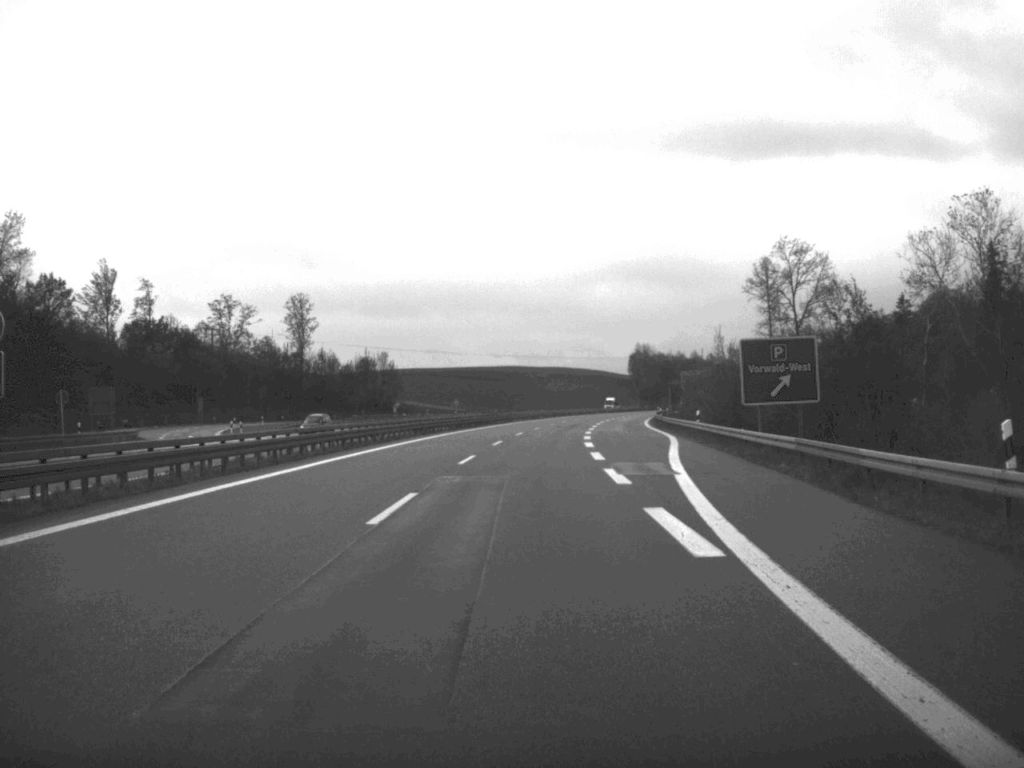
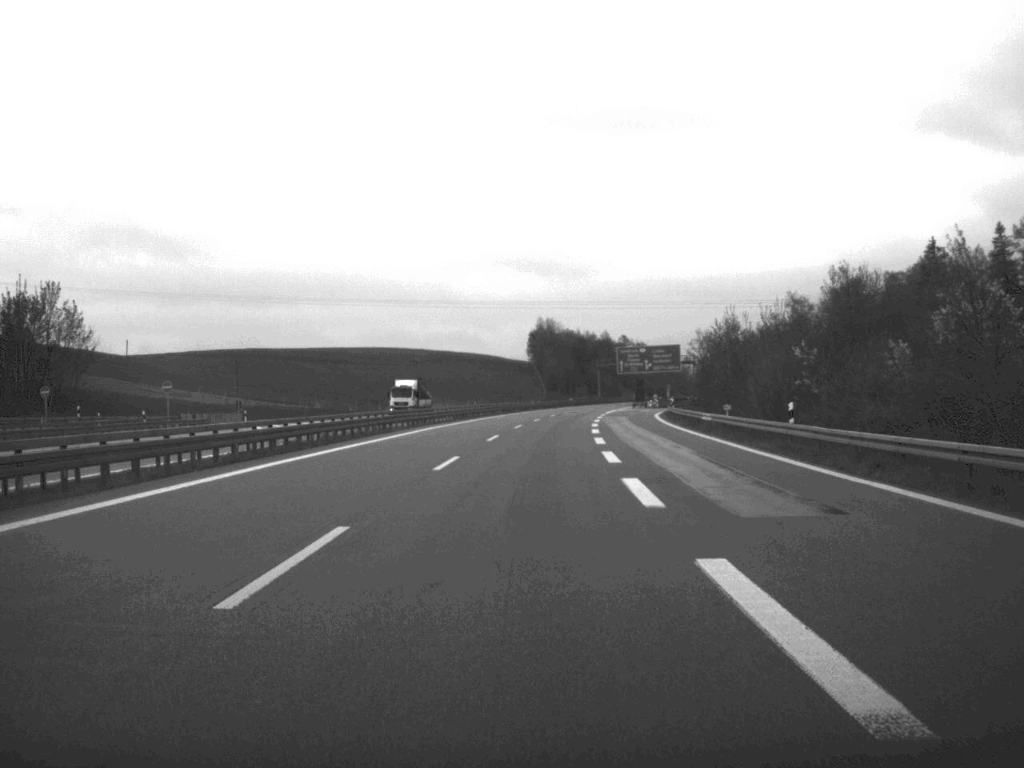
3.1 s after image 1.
(+4.8, +113.7) m; +5°
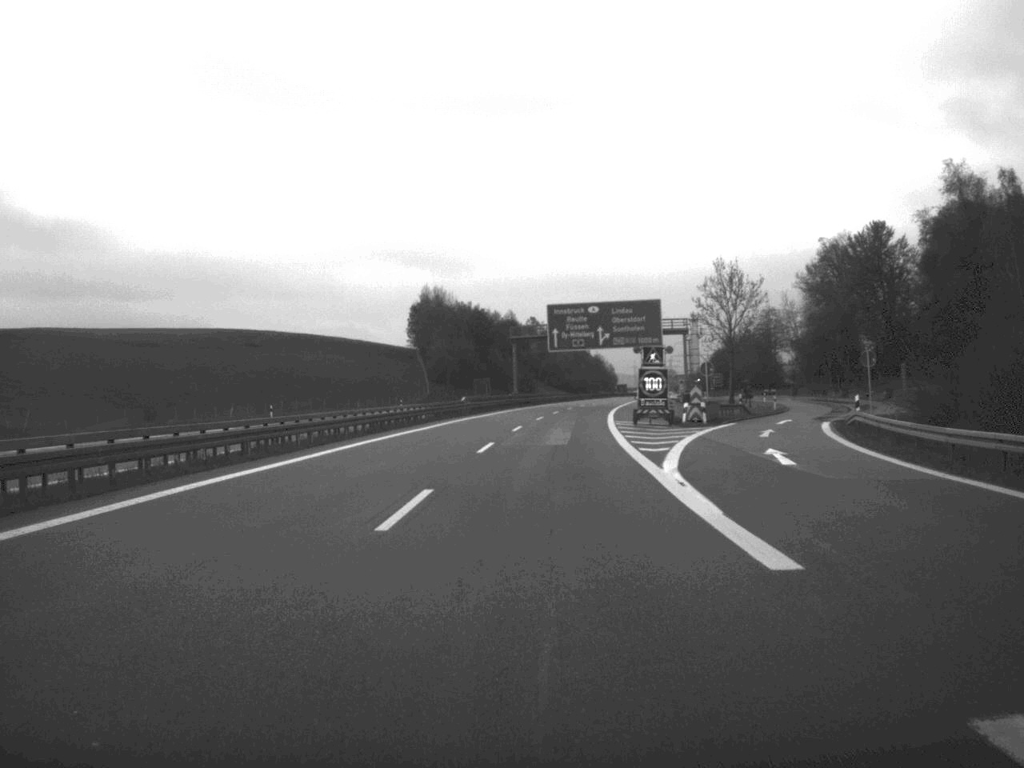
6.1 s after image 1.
(+3.9, +100.9) m; +4°
